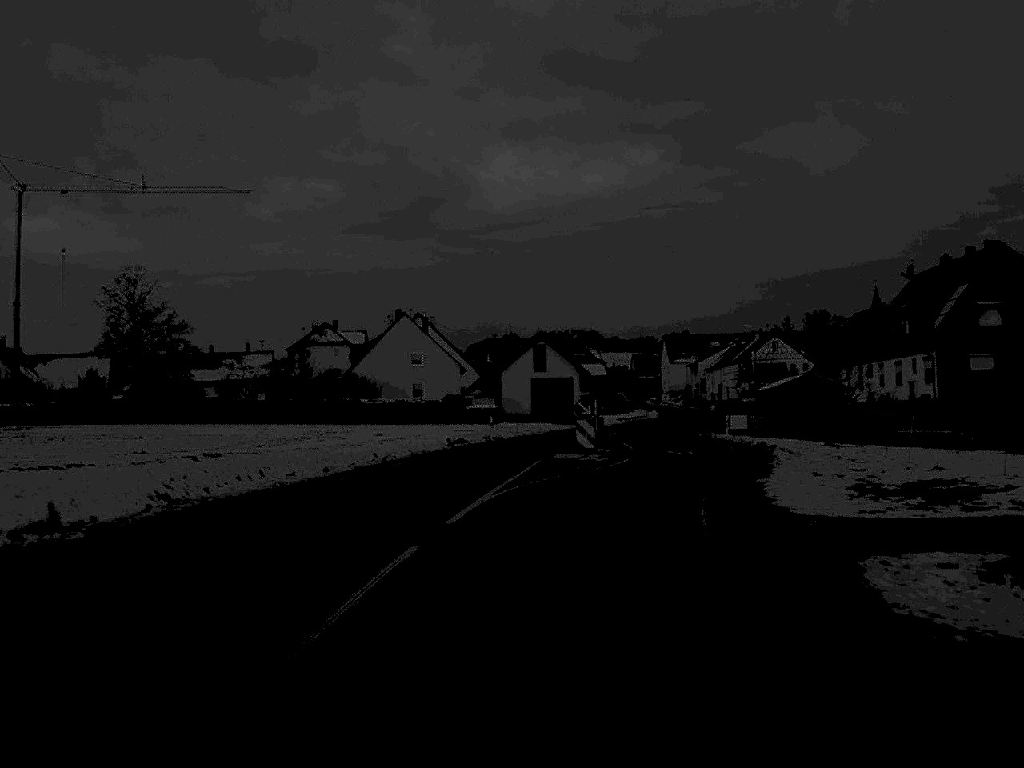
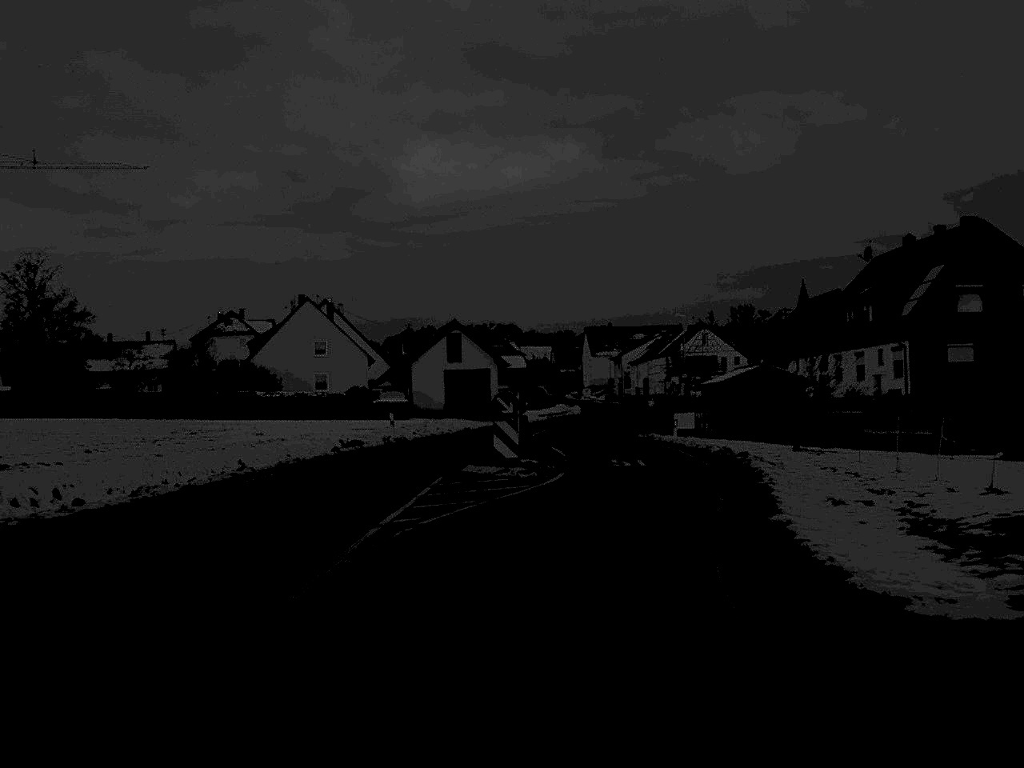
(+0.3, +8.7) m; +4°
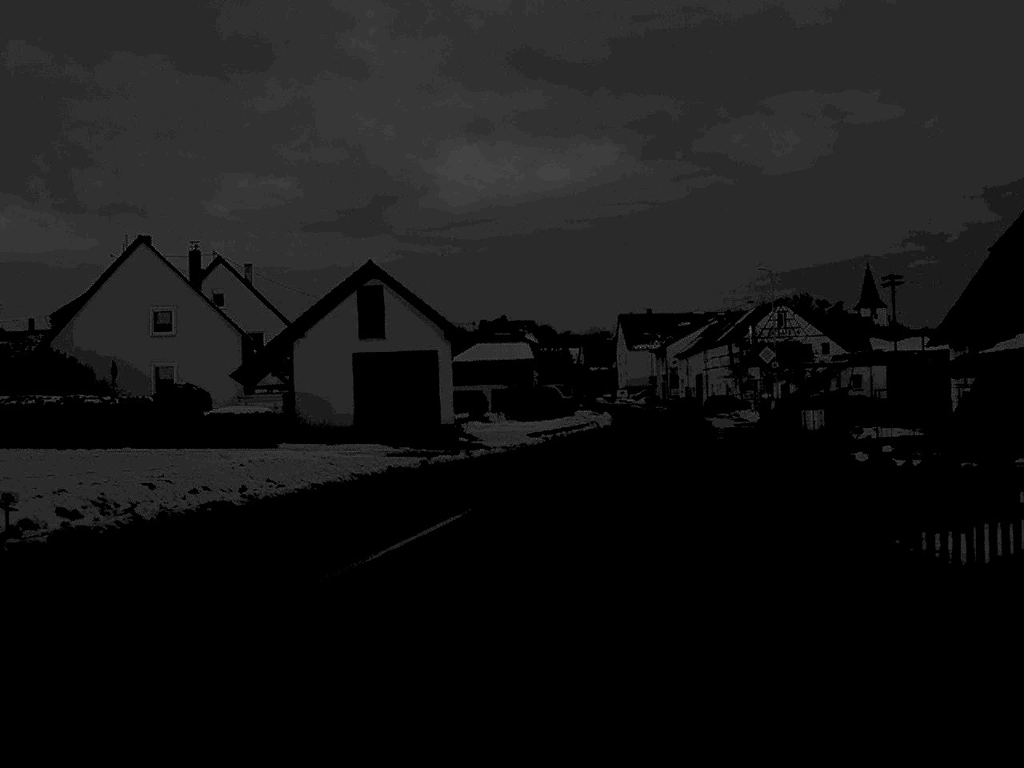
(+2.0, +40.6) m; -2°
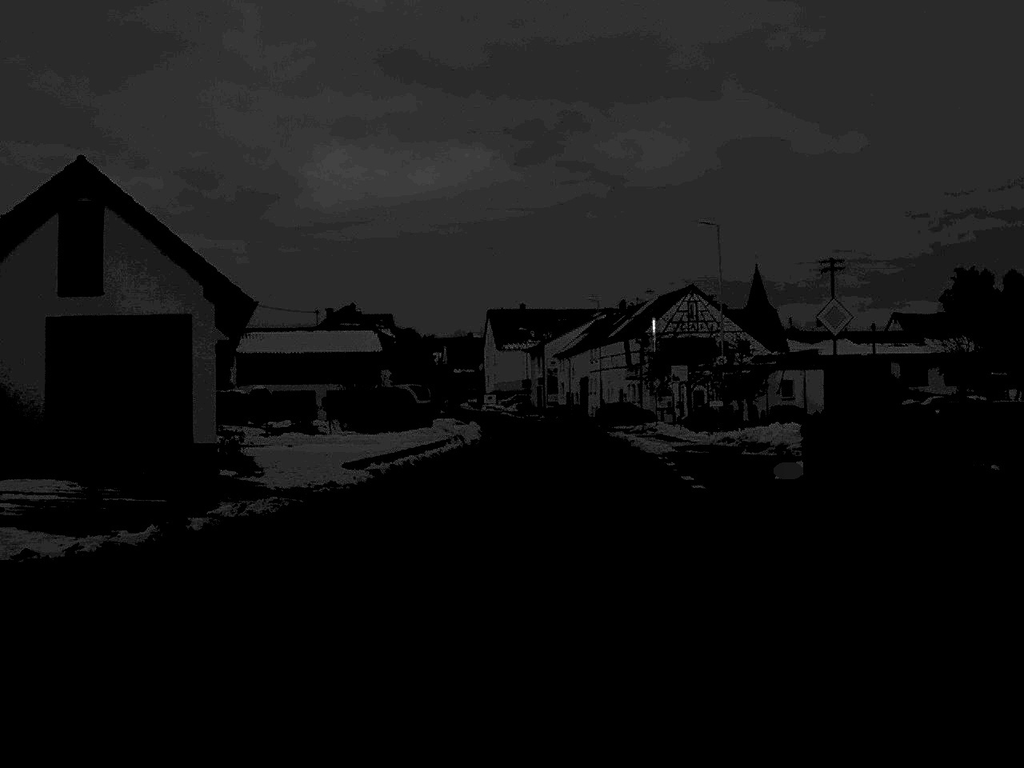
(+1.0, +20.8) m; +6°
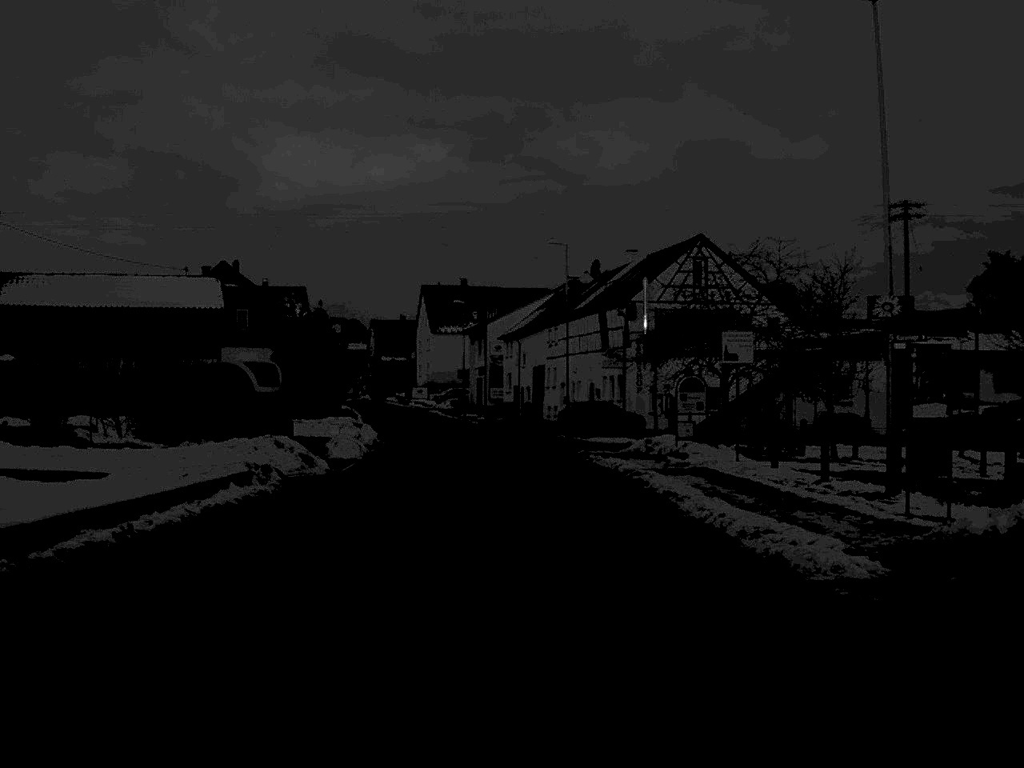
(+0.8, +27.6) m; +2°
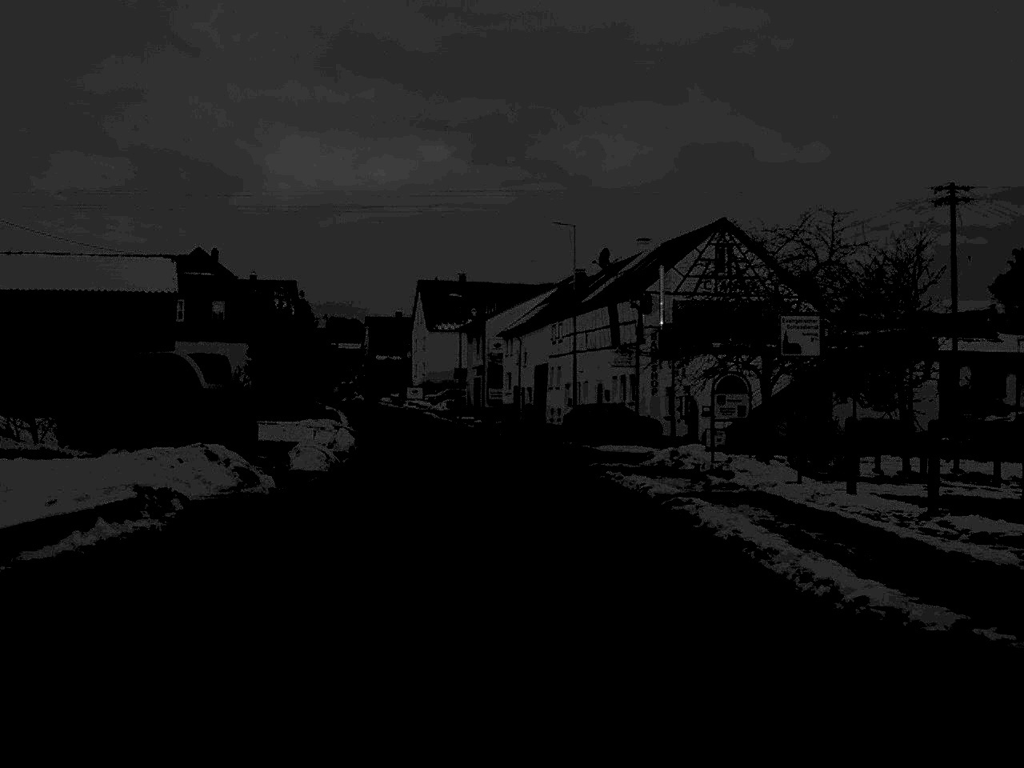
(0.0, +6.5) m; 0°
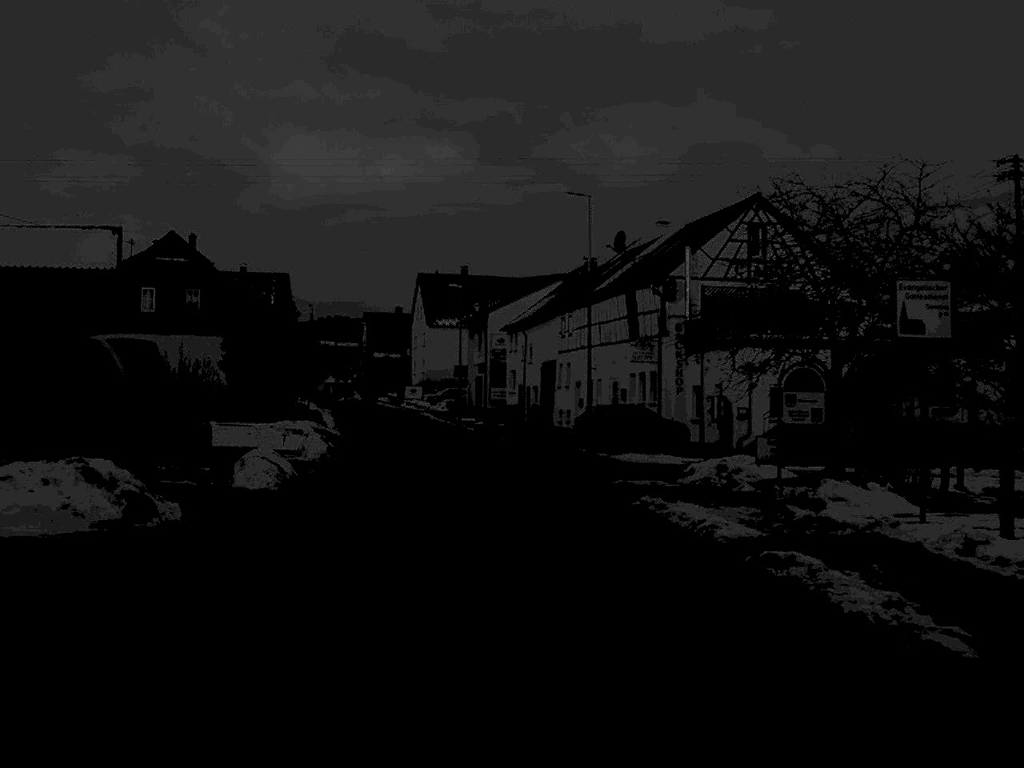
(0.0, +6.8) m; 0°
